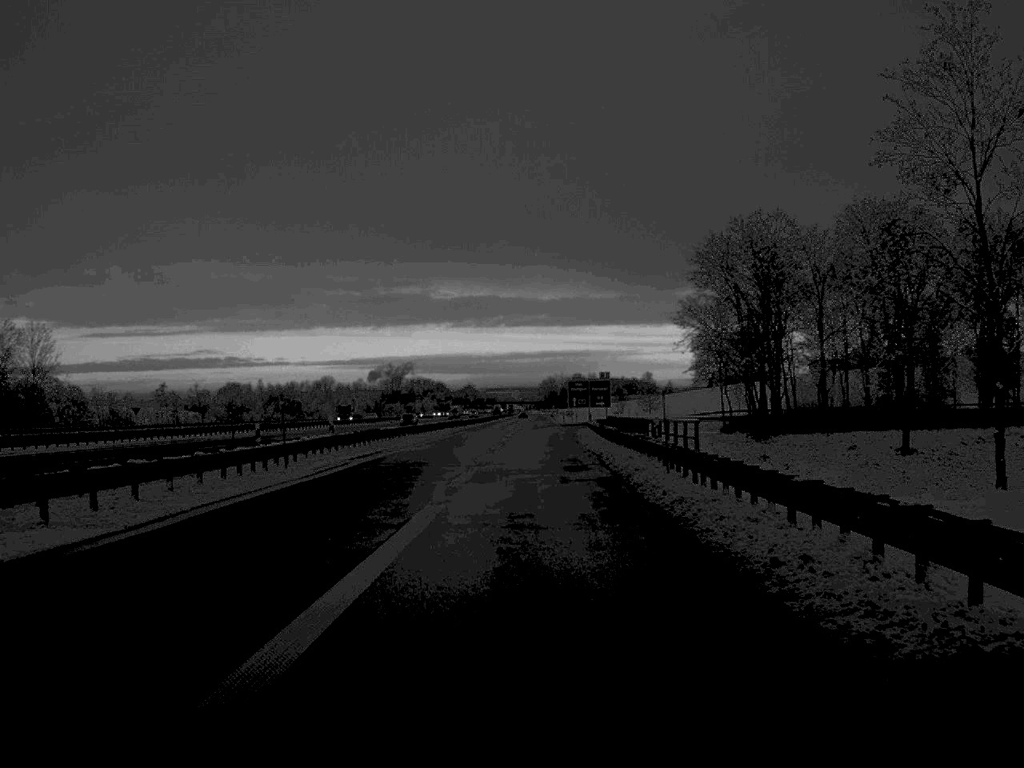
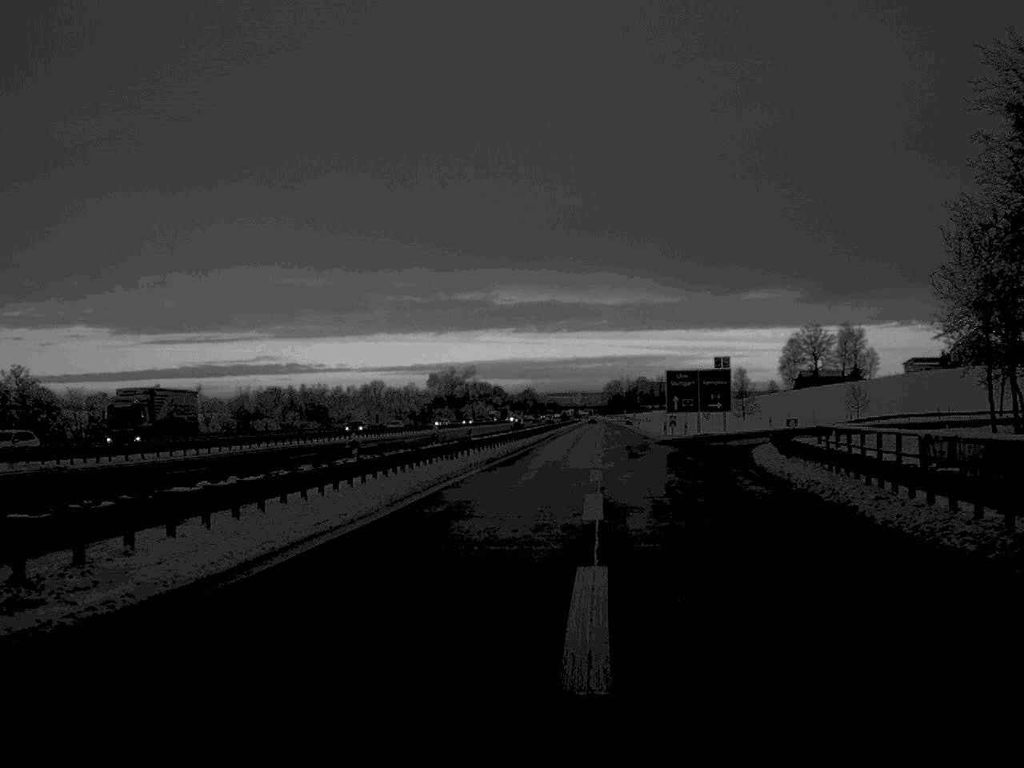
(-1.1, +54.5) m; -3°
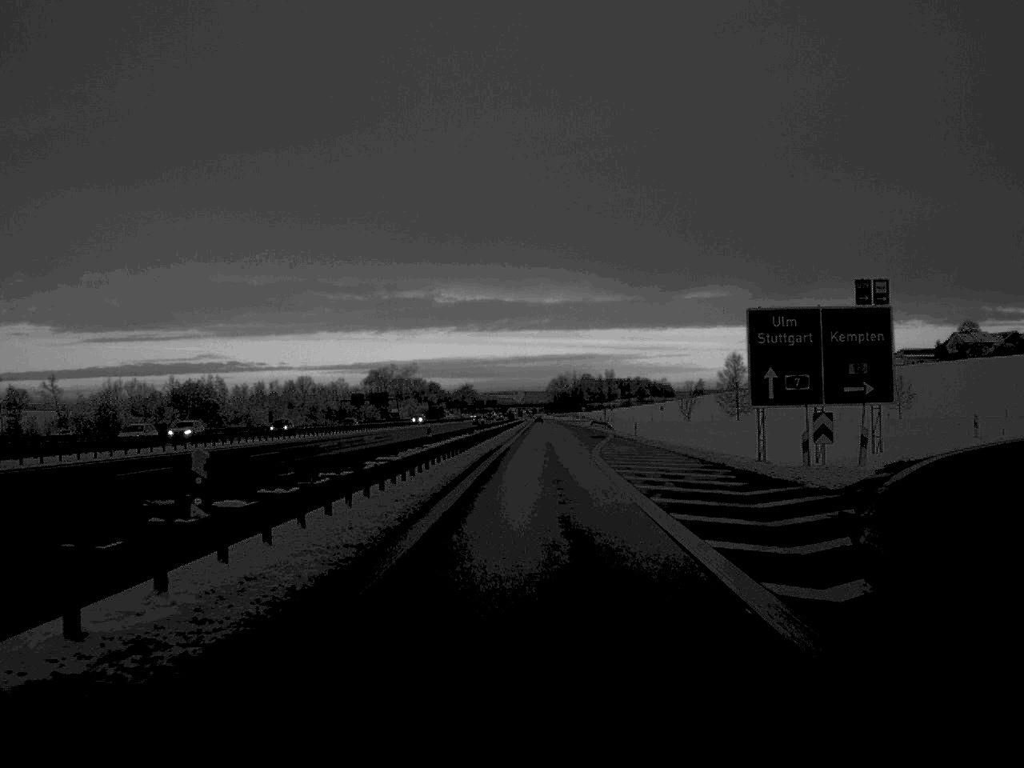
(+1.4, +57.4) m; +3°
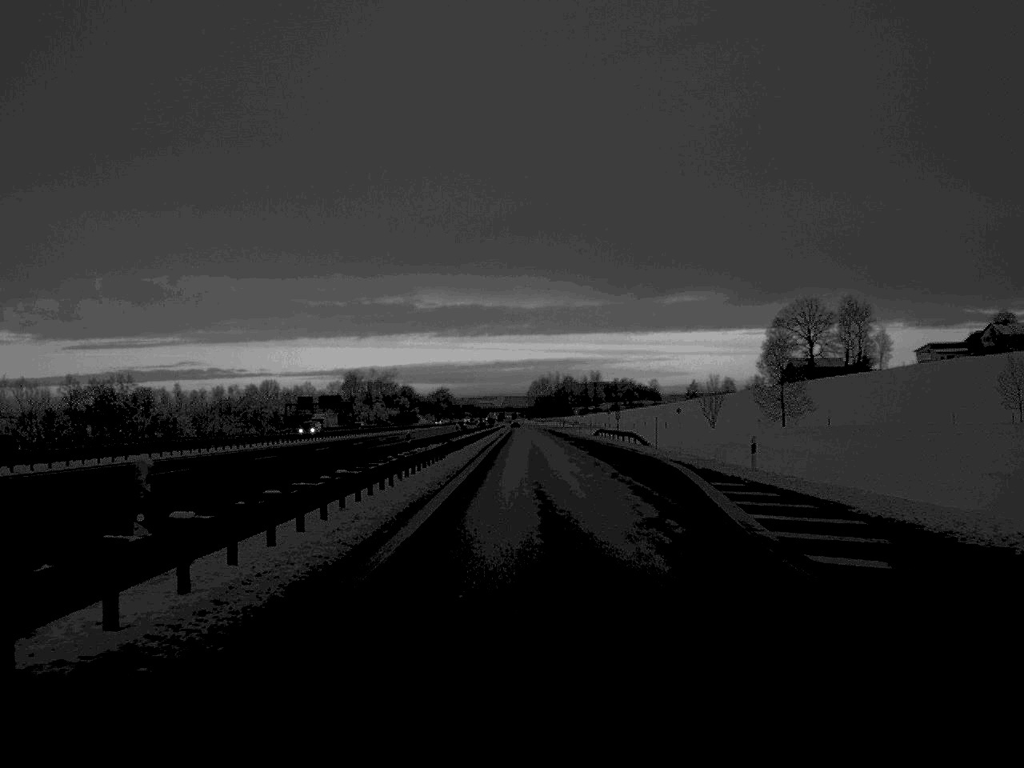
(+0.5, +49.0) m; +1°
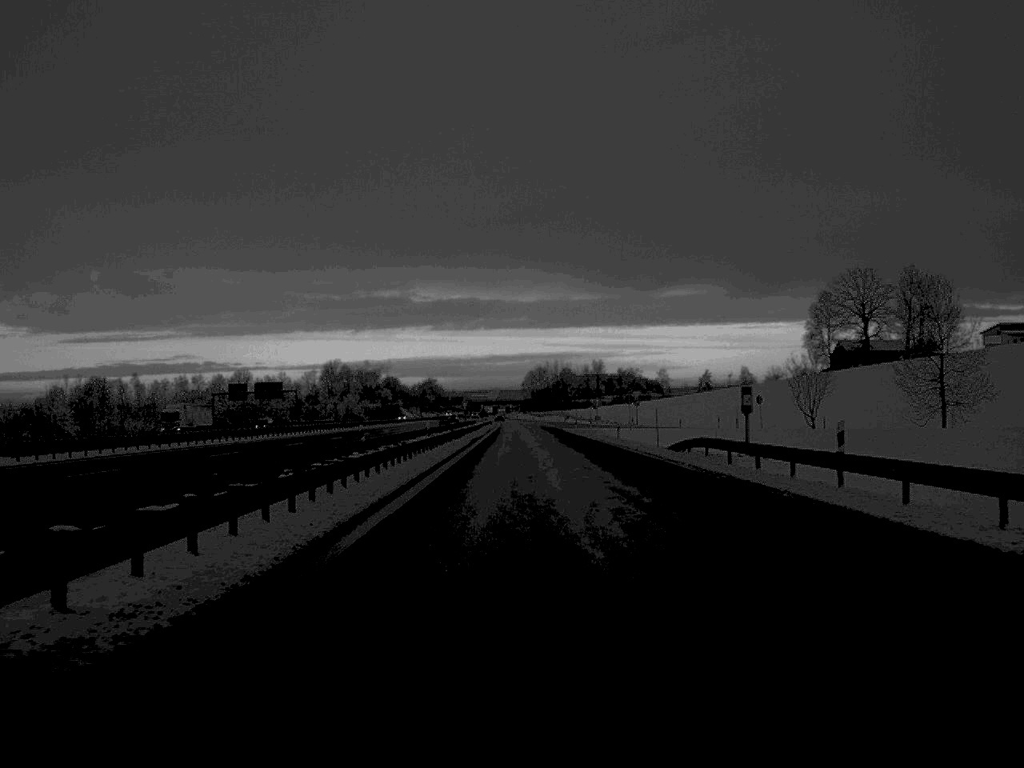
(+0.2, +59.9) m; 0°
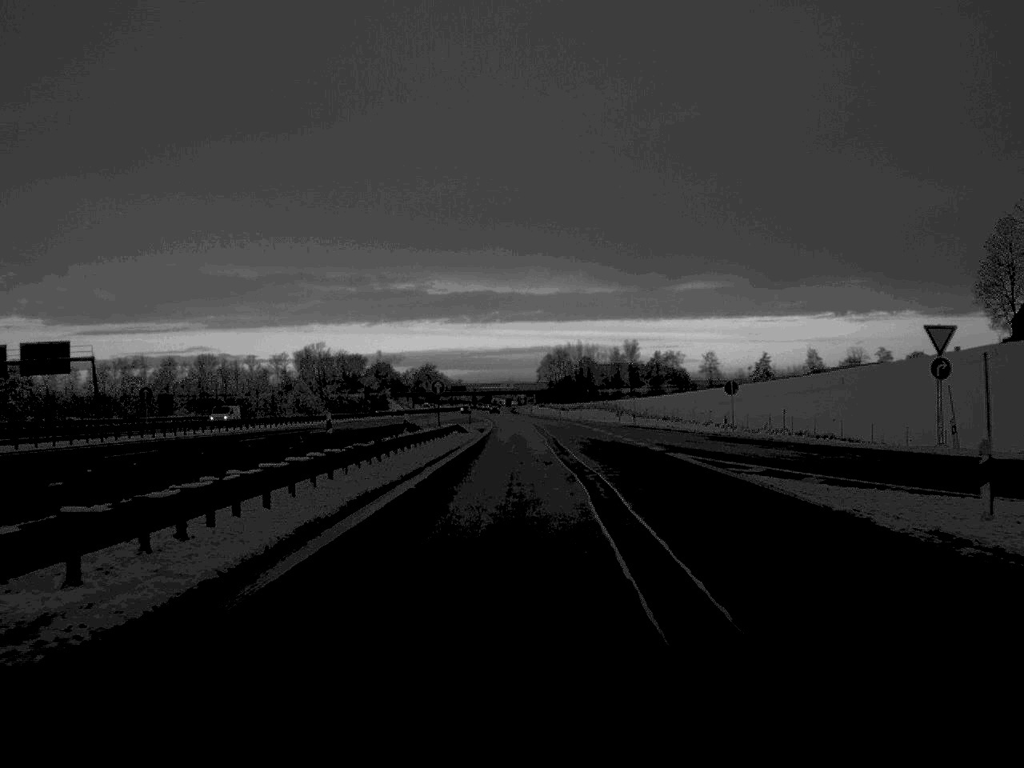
(-0.7, +104.8) m; -1°
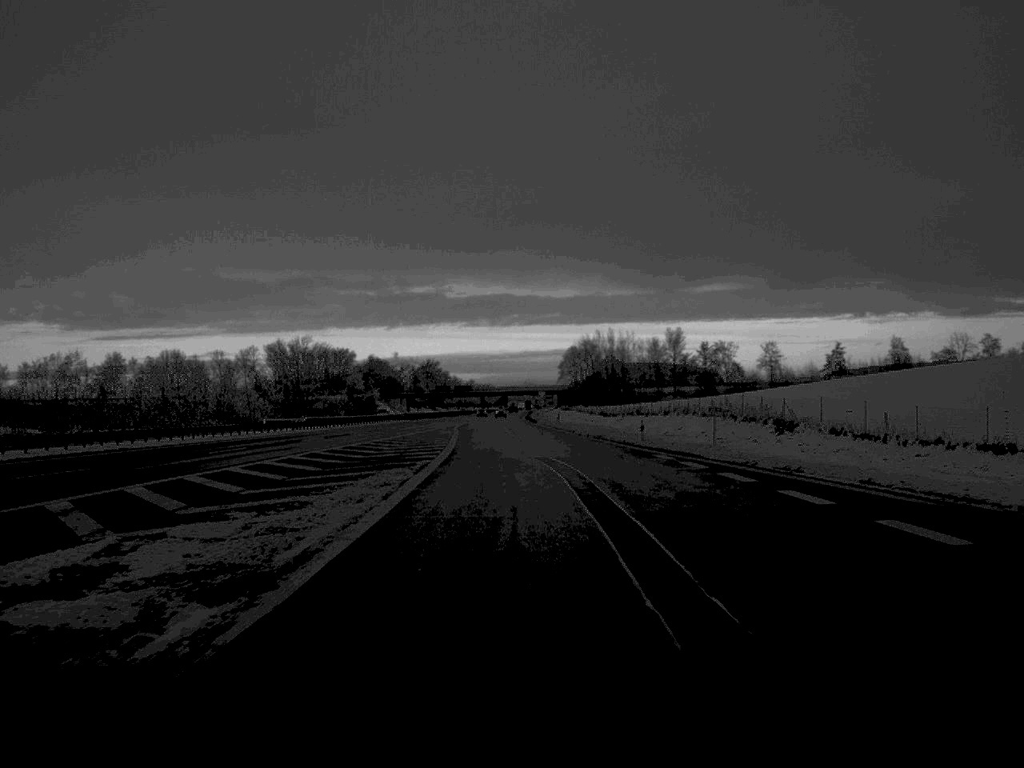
(-0.4, +84.1) m; -1°
